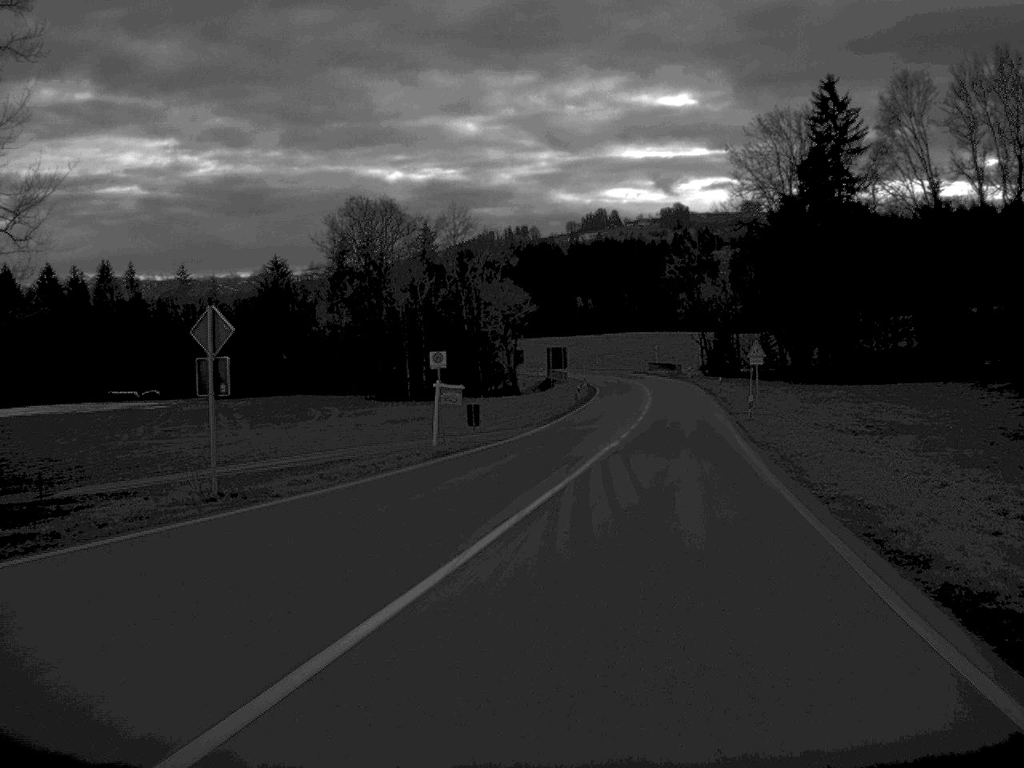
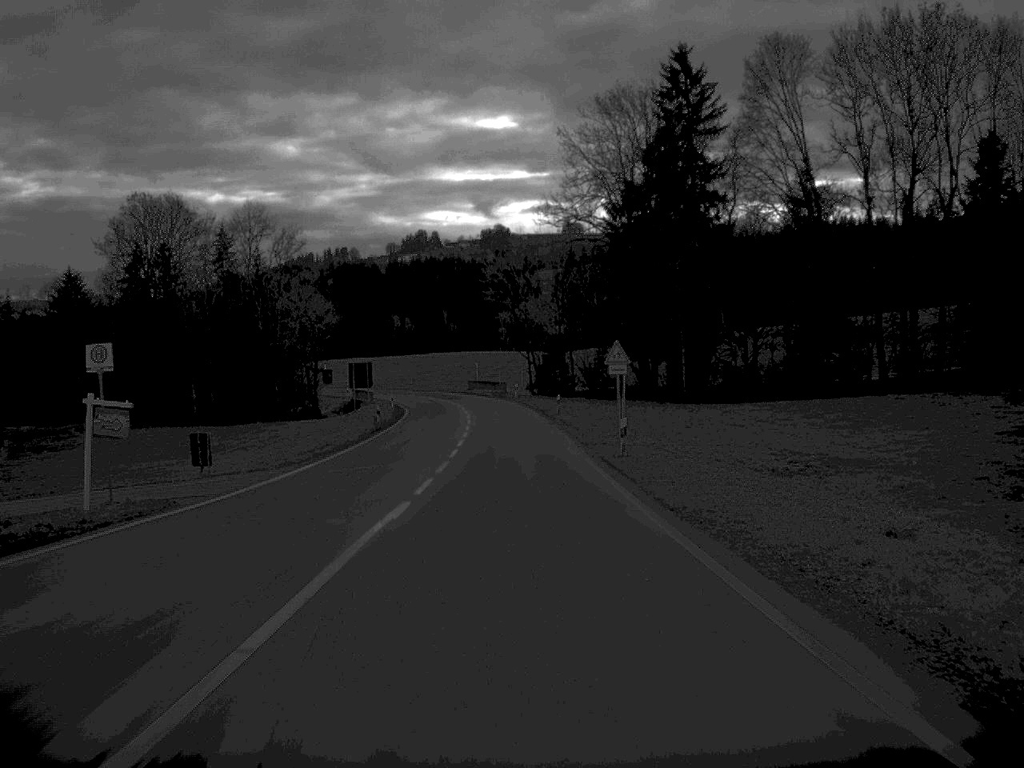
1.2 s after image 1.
(+1.5, +17.1) m; +7°
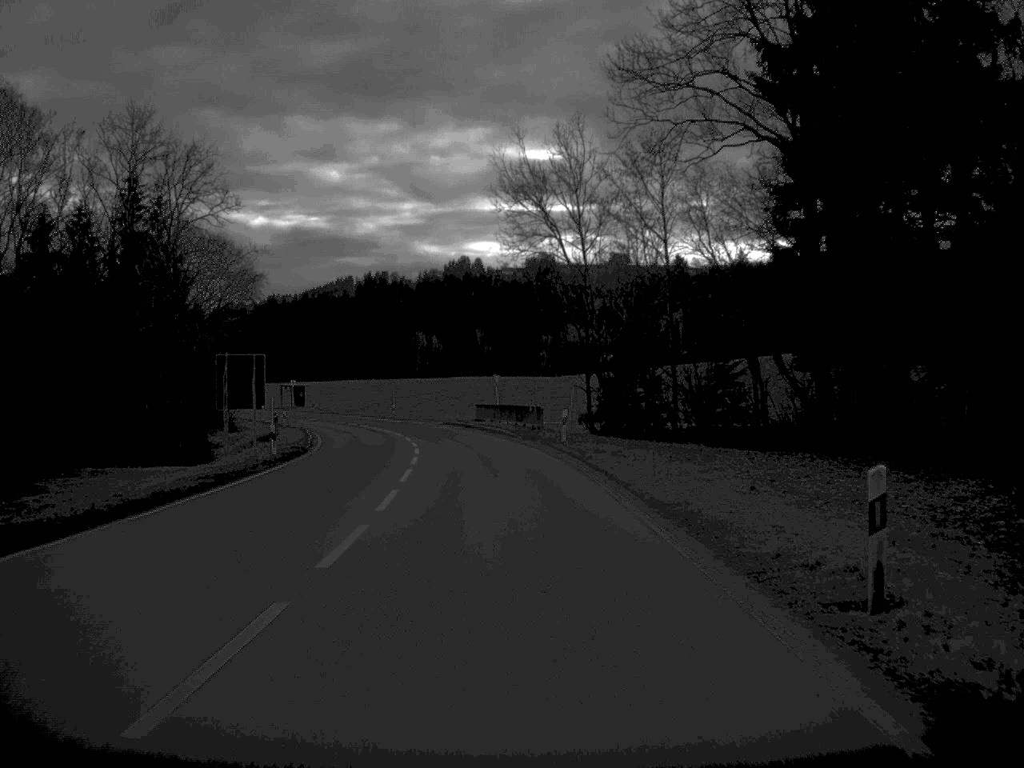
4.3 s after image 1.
(-0.7, +52.9) m; -2°
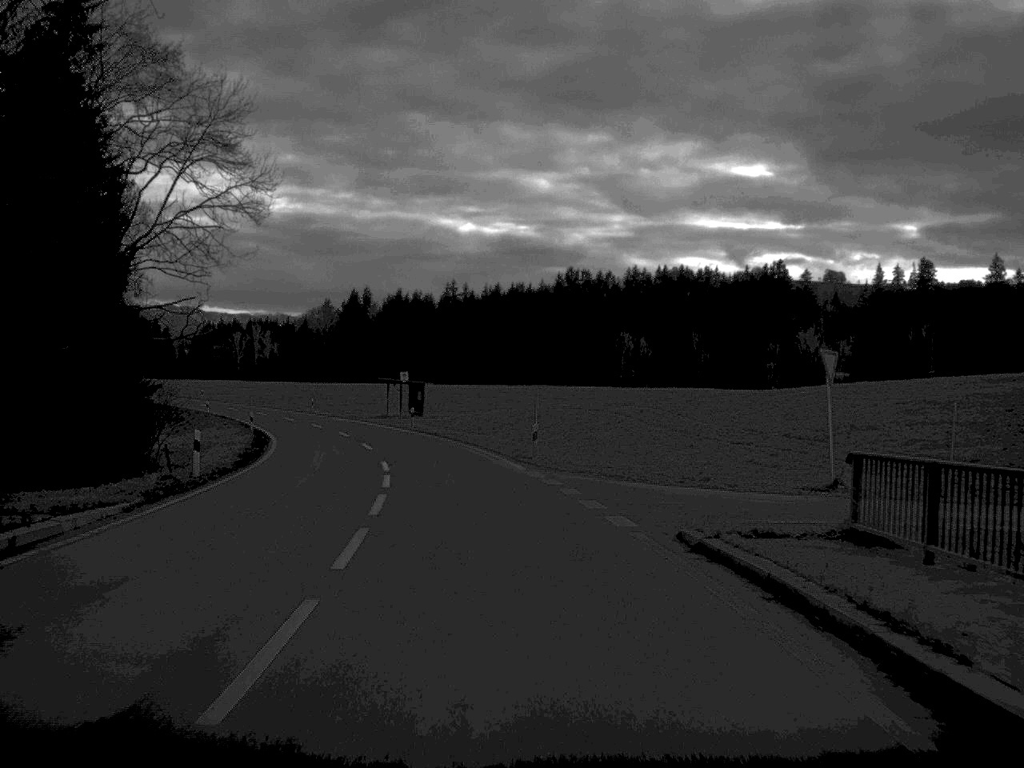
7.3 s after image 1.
(-3.8, +54.7) m; -9°
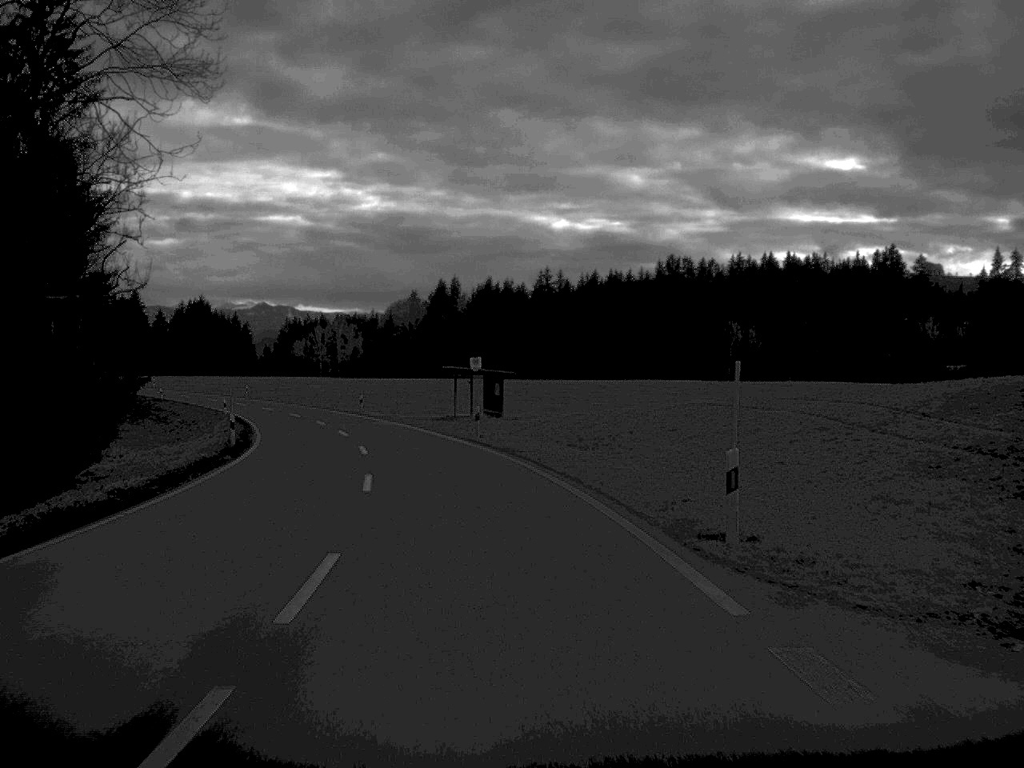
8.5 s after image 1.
(-0.8, +21.6) m; -4°
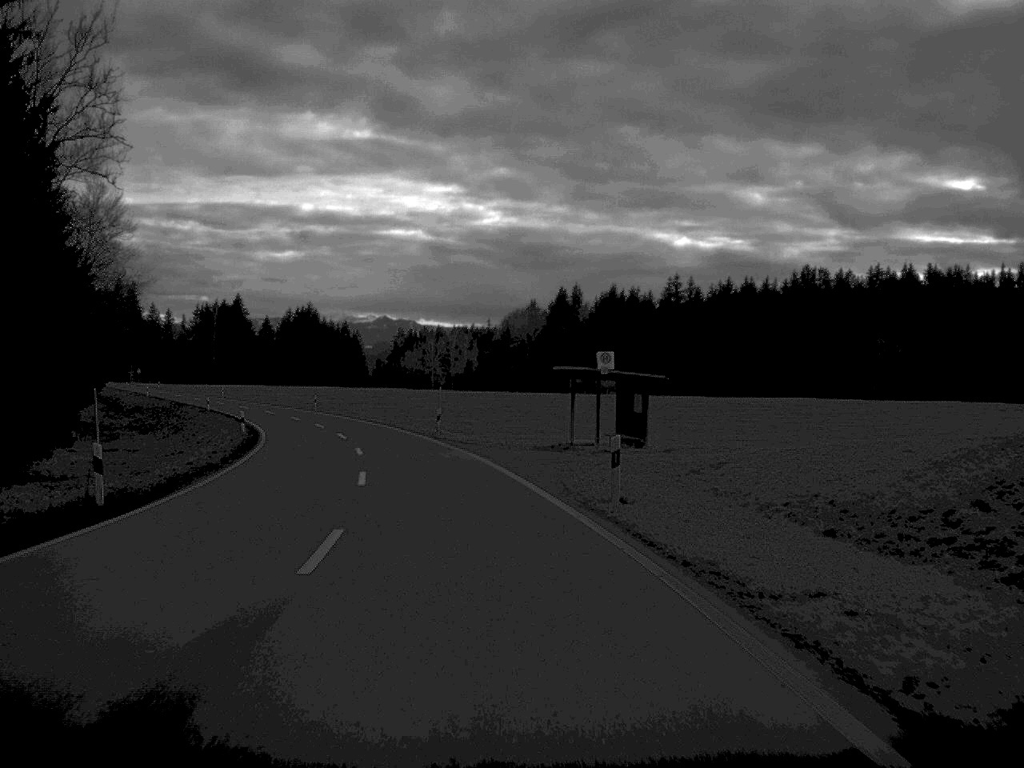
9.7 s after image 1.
(-1.0, +22.0) m; -5°
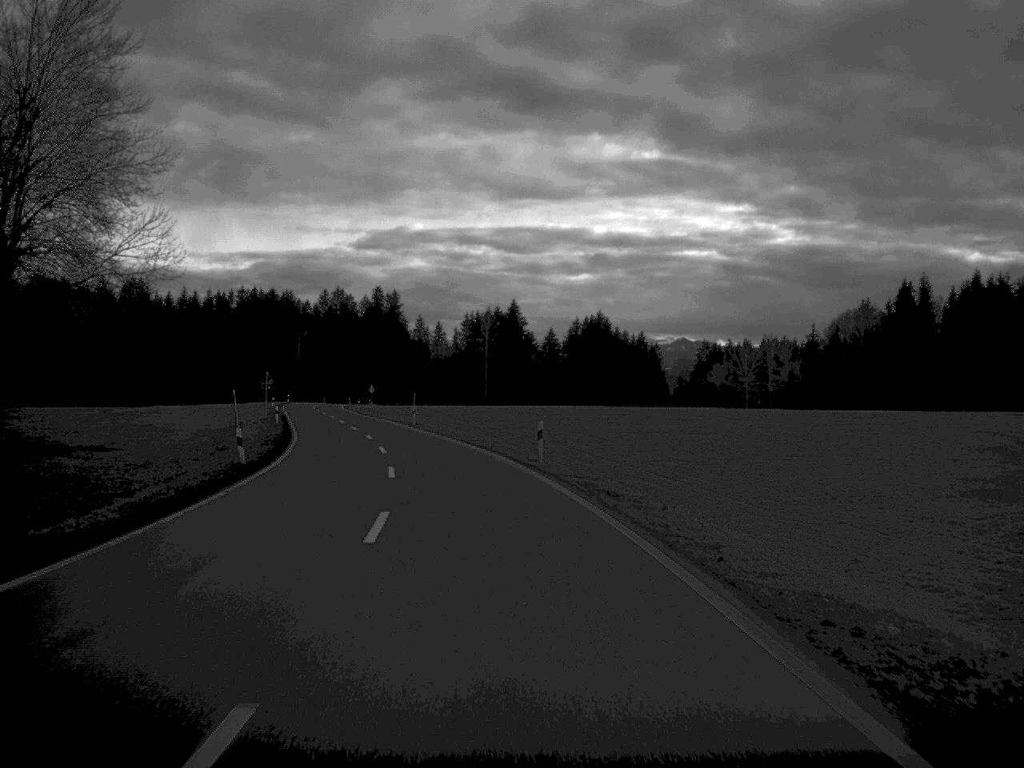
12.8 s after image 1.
(-7.3, +57.4) m; -13°
